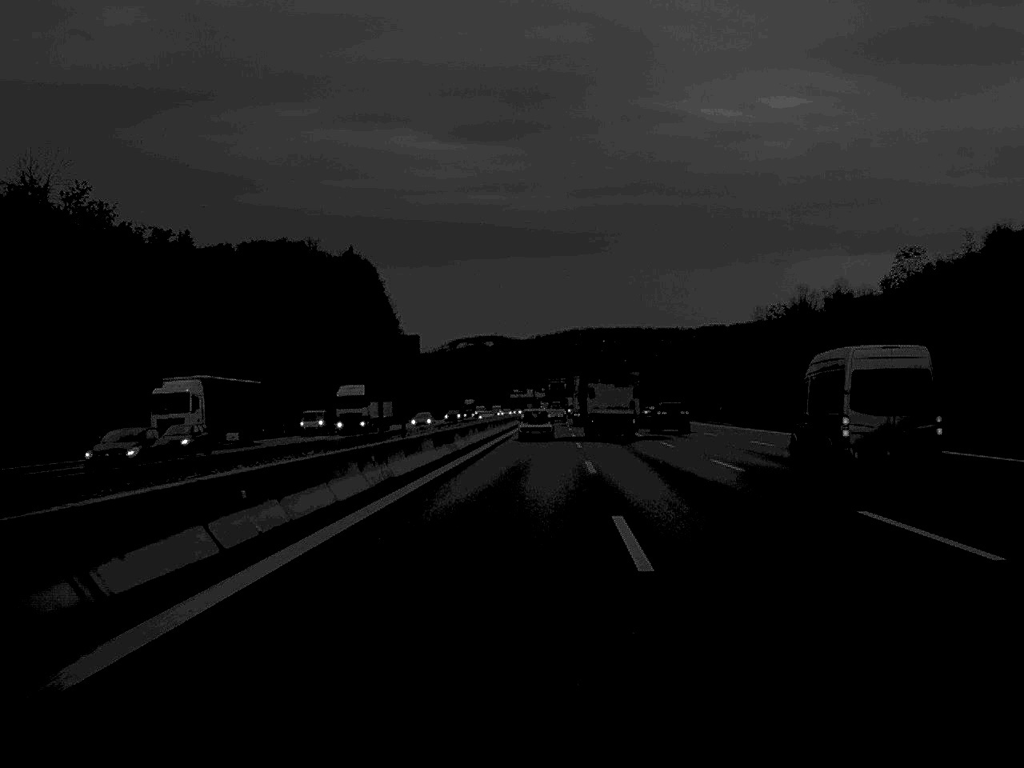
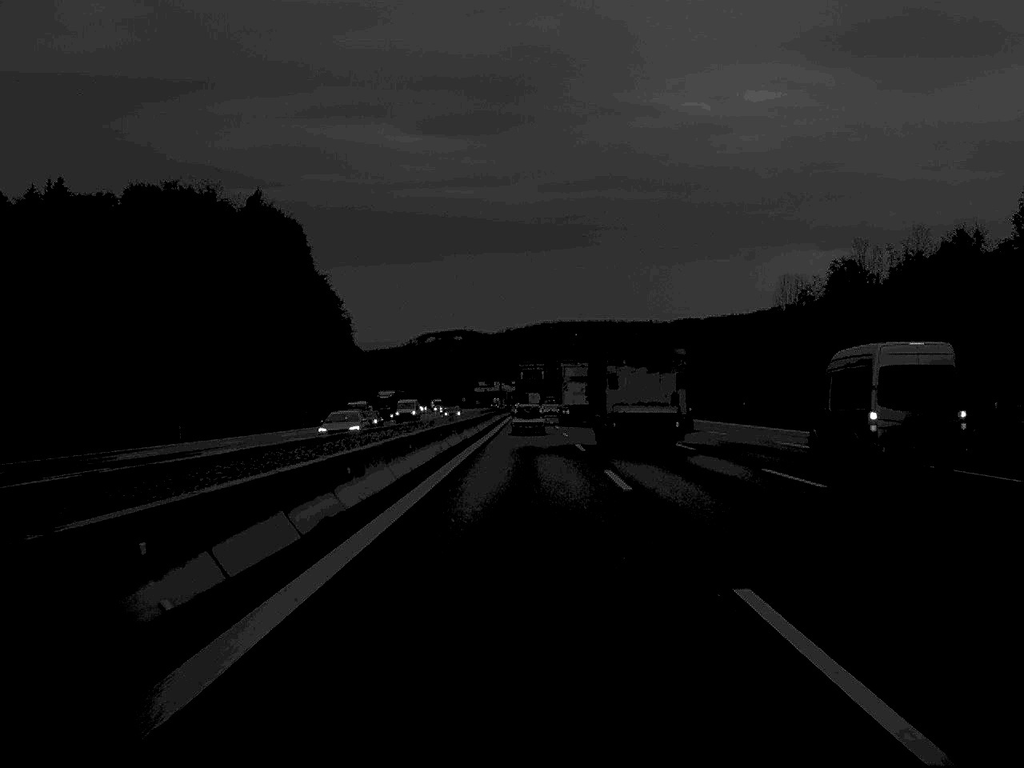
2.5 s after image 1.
(+1.0, +79.1) m; +1°
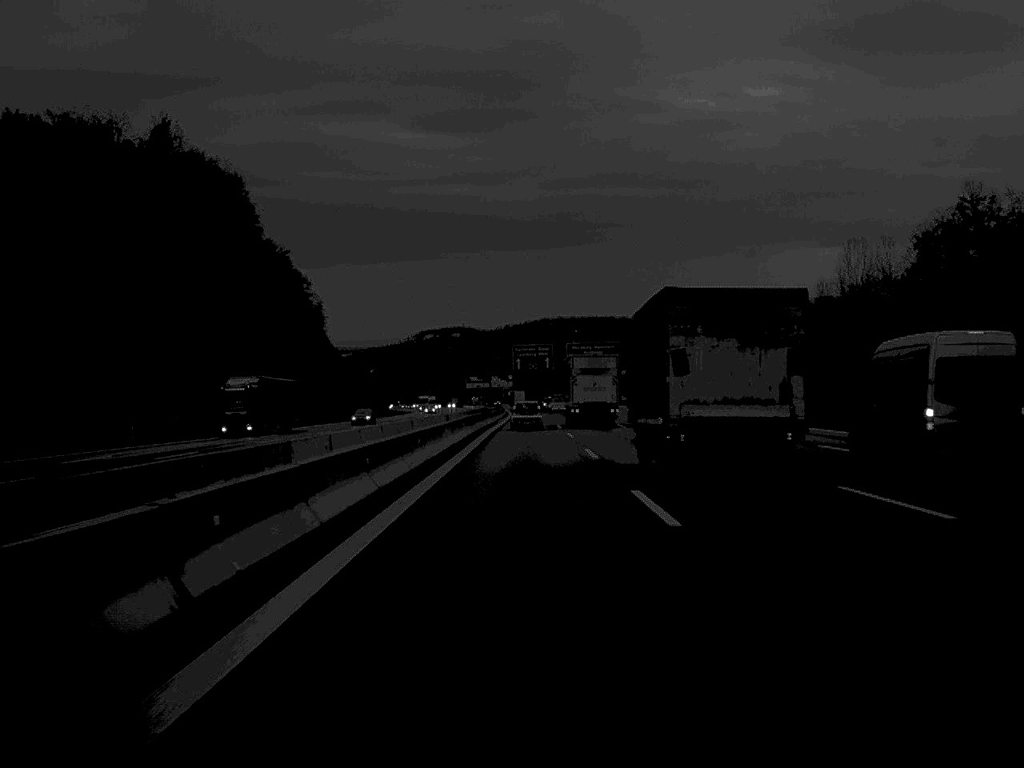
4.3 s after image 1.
(+0.1, +60.7) m; 0°
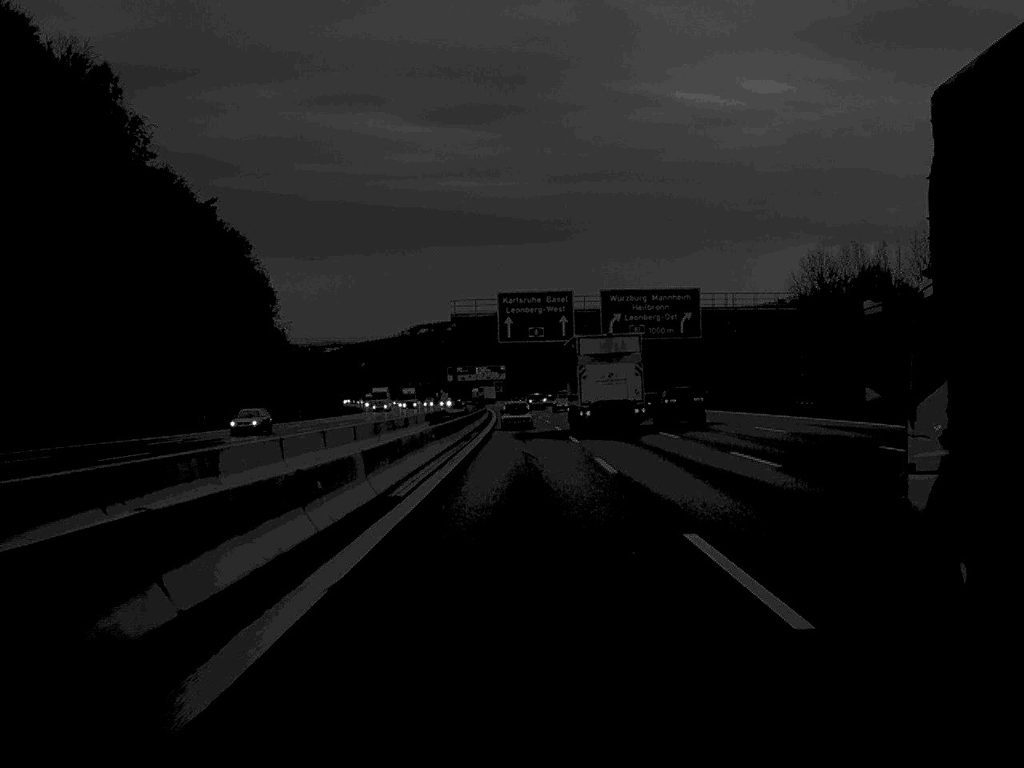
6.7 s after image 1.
(0.0, +78.5) m; 0°
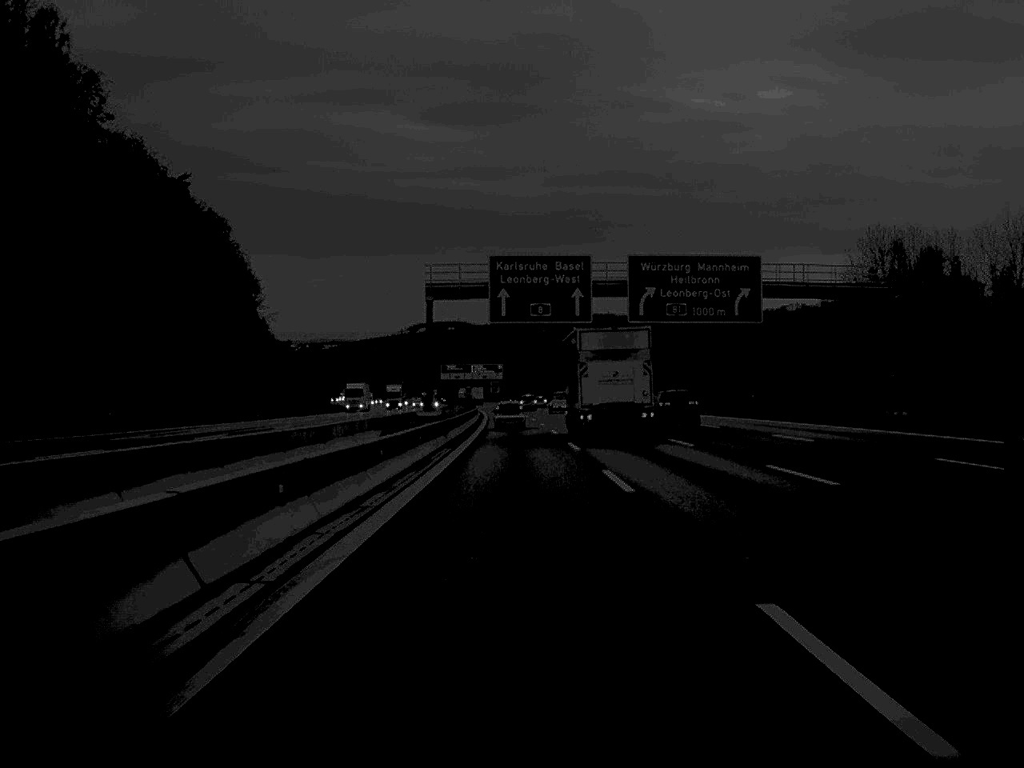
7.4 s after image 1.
(0.0, +22.9) m; 0°
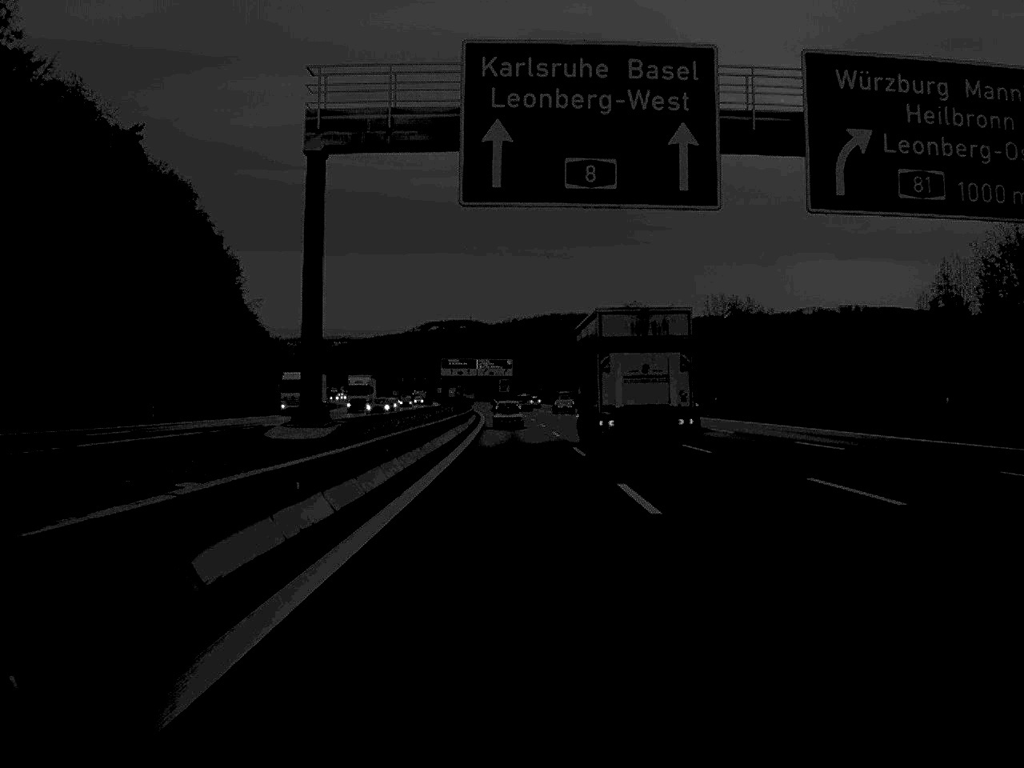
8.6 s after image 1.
(-0.2, +39.3) m; -1°
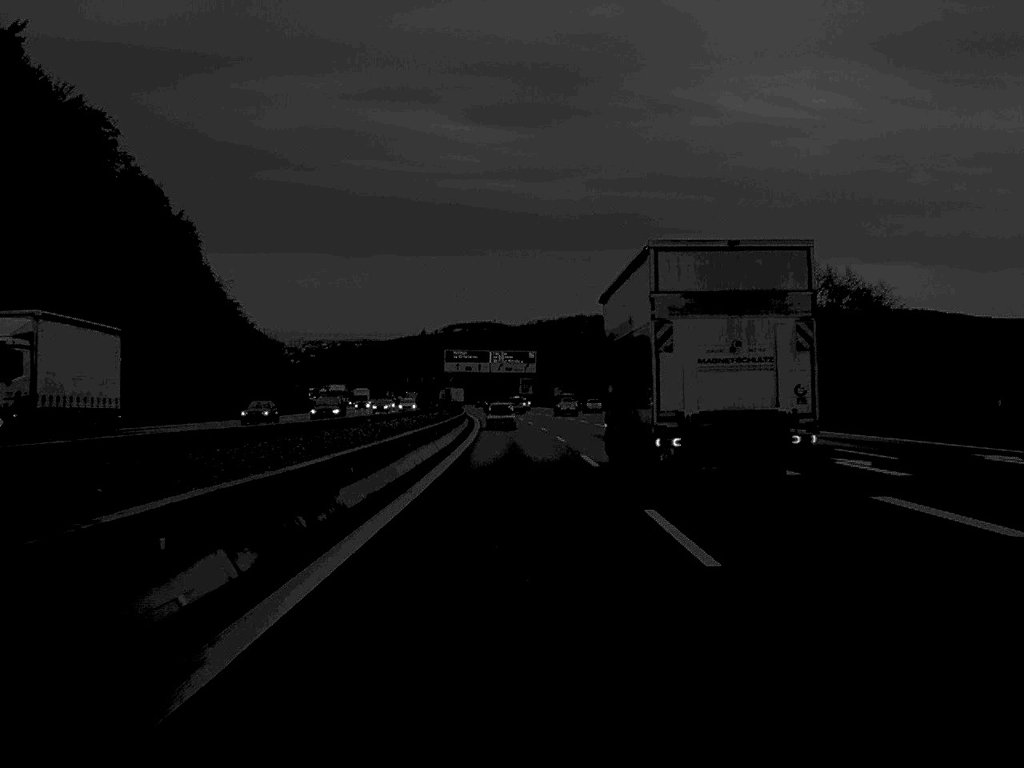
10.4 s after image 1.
(-0.4, +58.6) m; -1°
